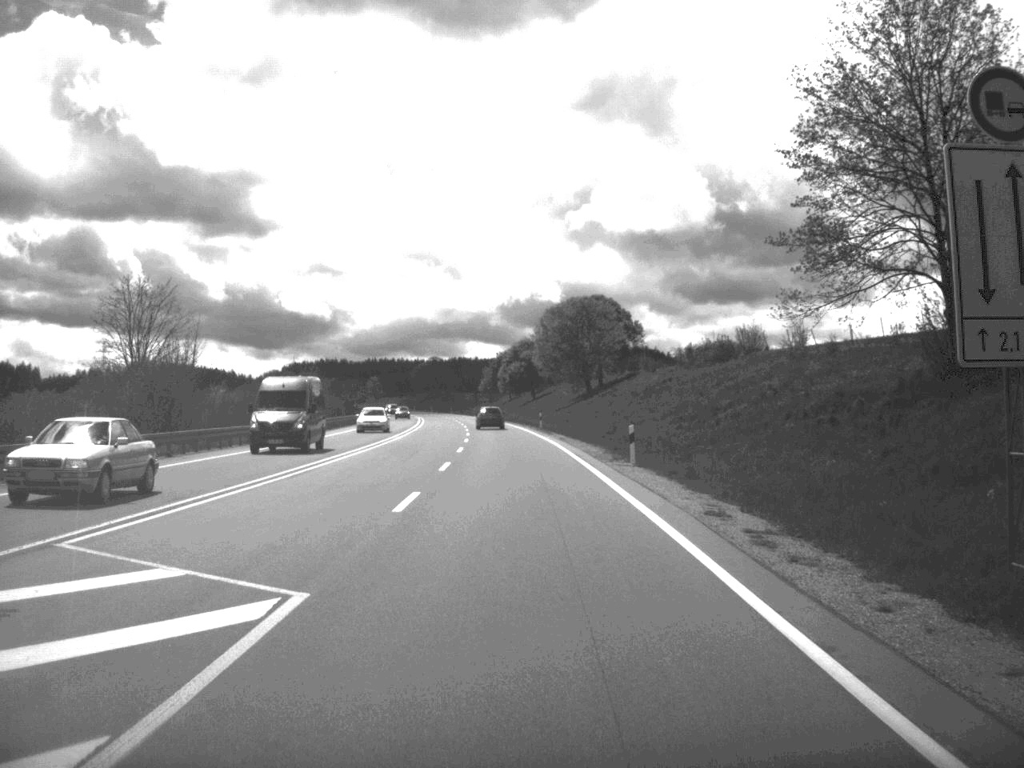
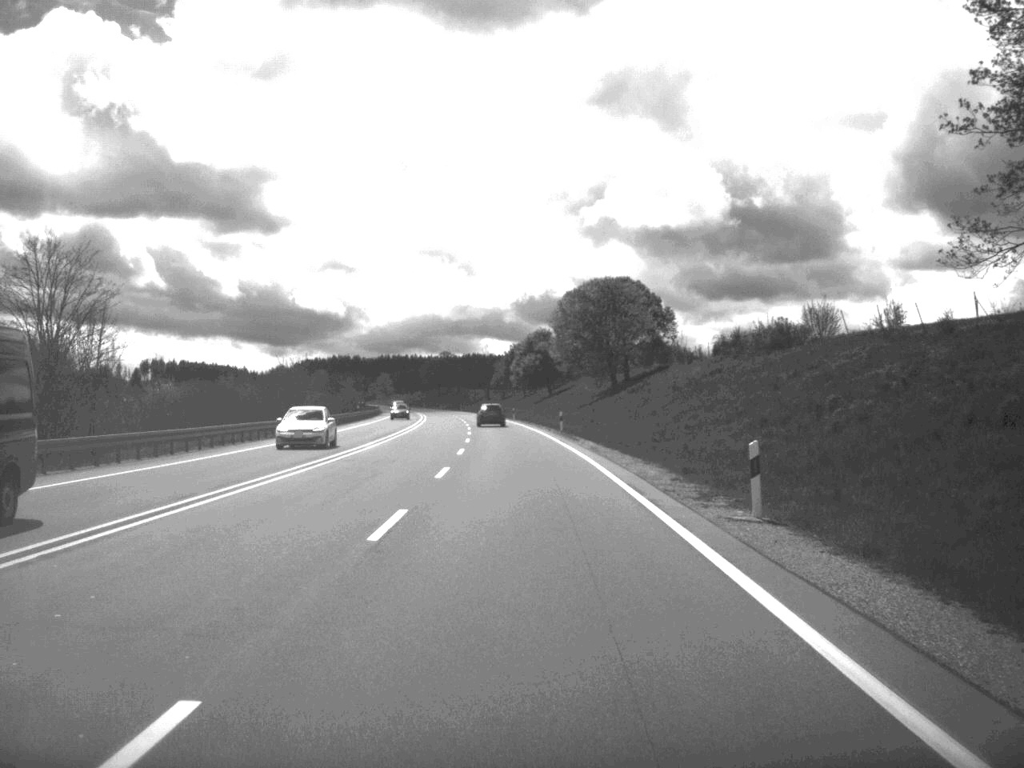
(-0.1, +16.0) m; -1°
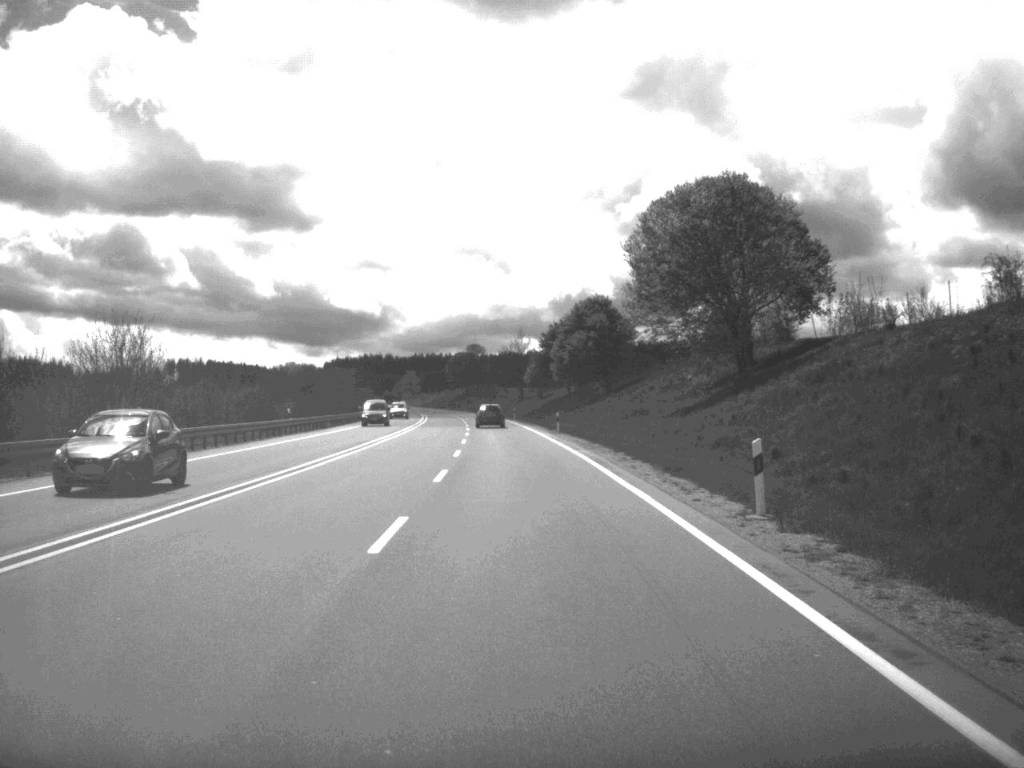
(-0.8, +48.8) m; -2°
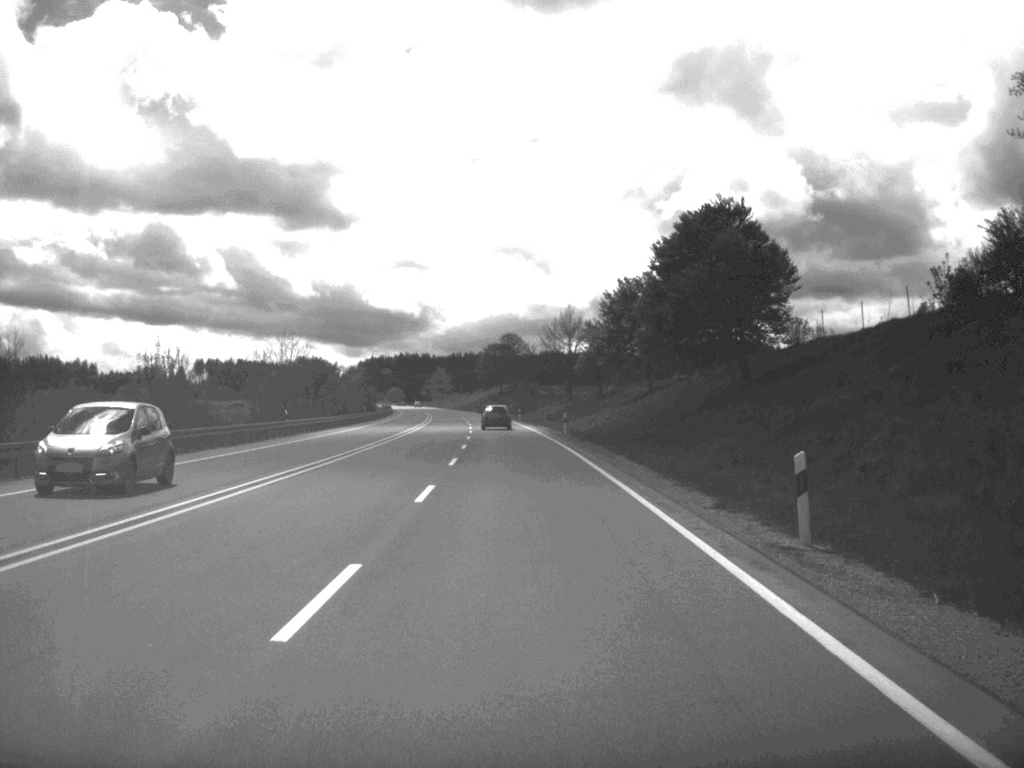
(-0.9, +52.2) m; -2°
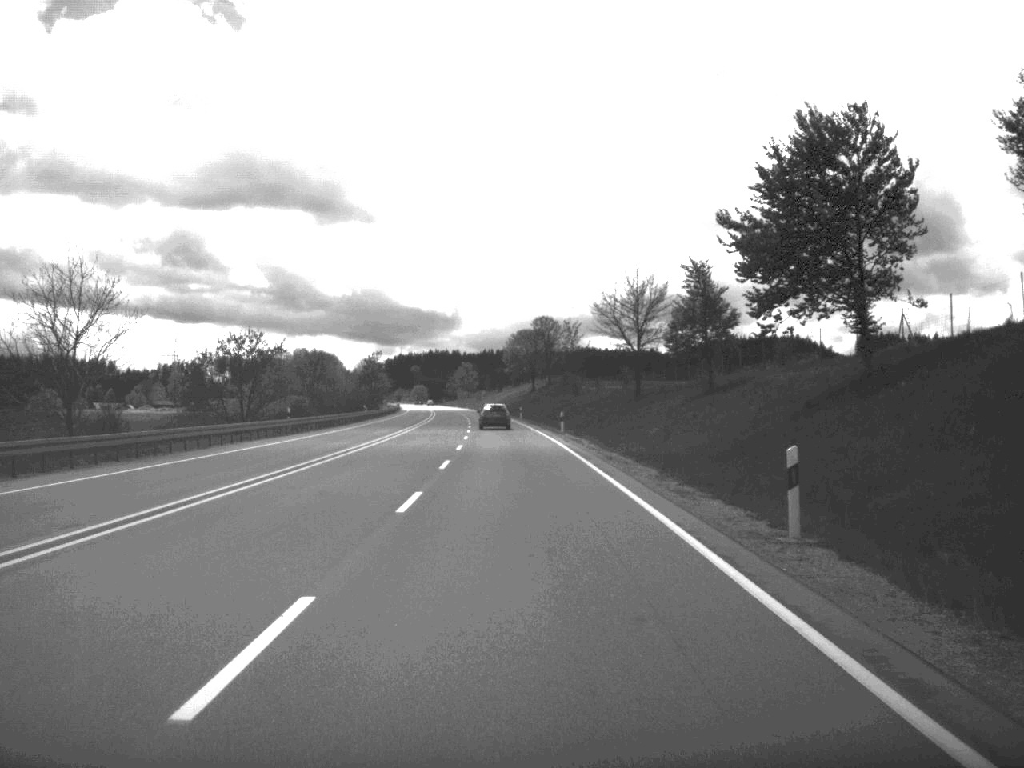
(-0.7, +49.7) m; -2°
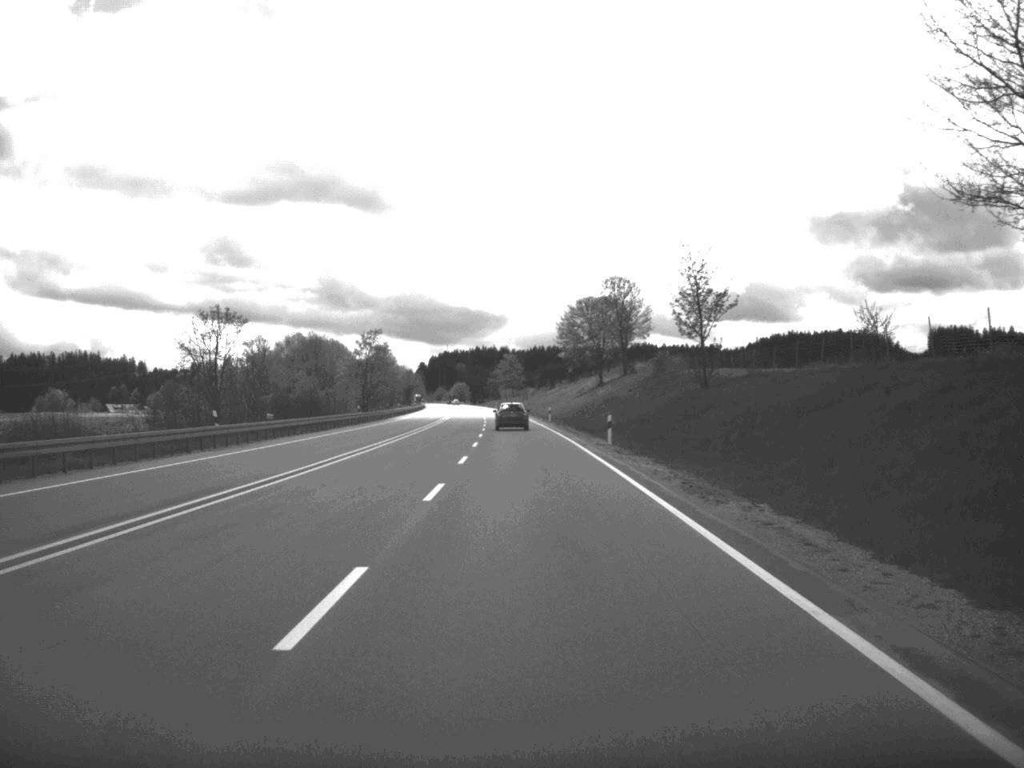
(-1.6, +69.4) m; -2°
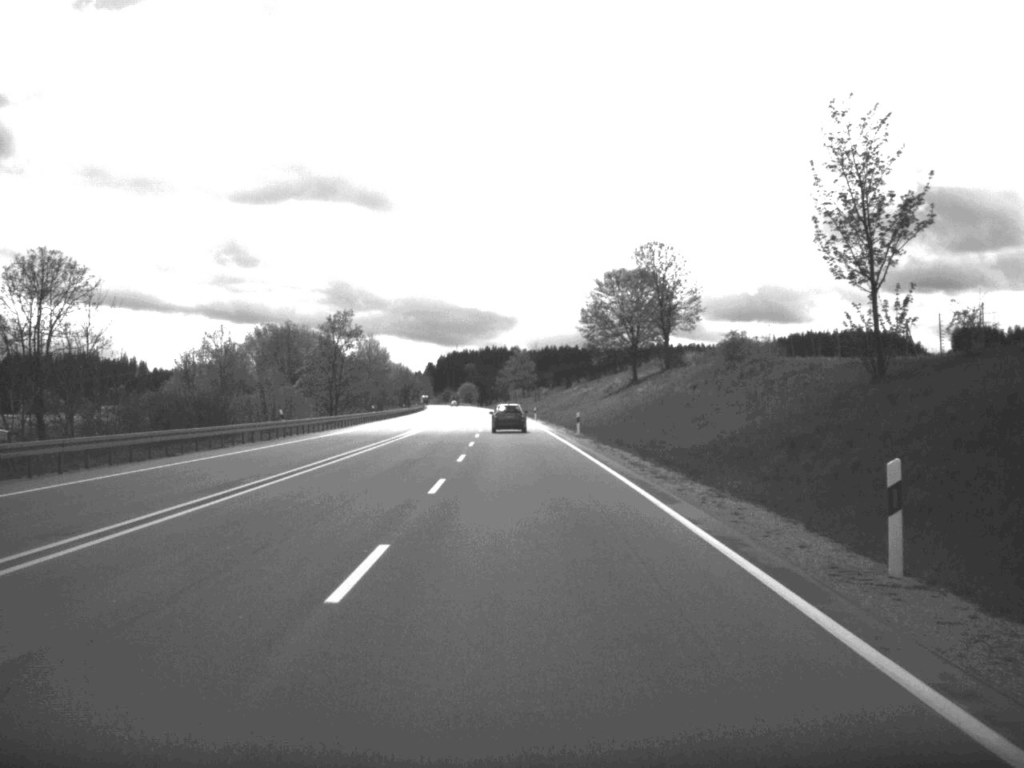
(-0.2, +33.7) m; -1°
